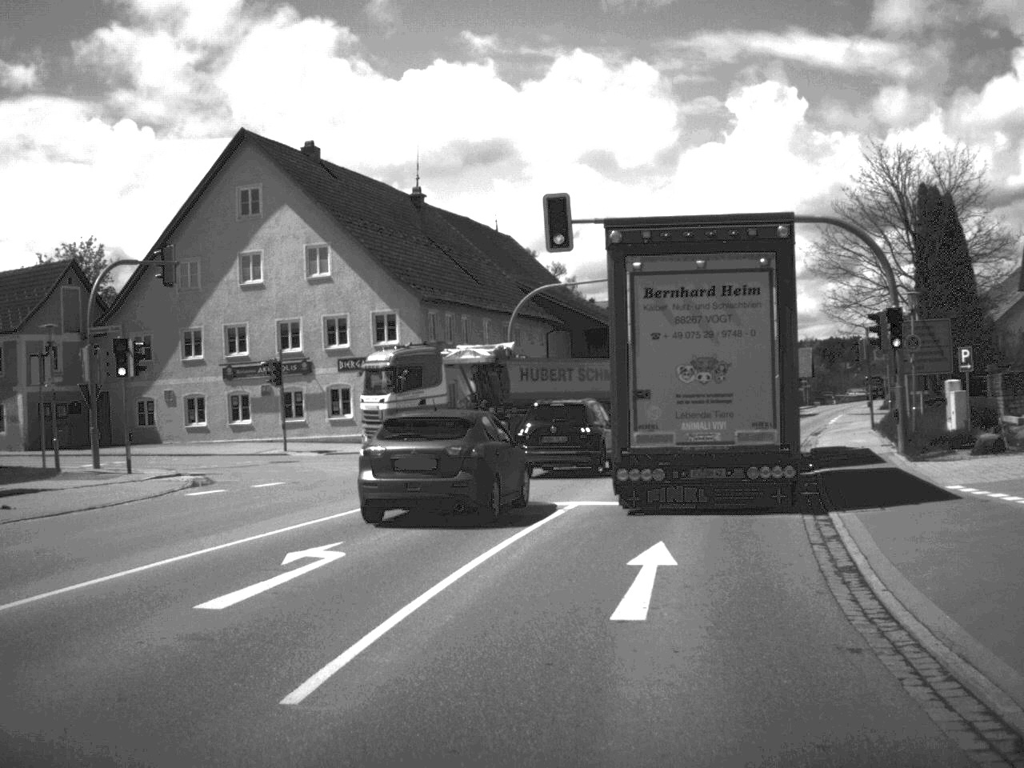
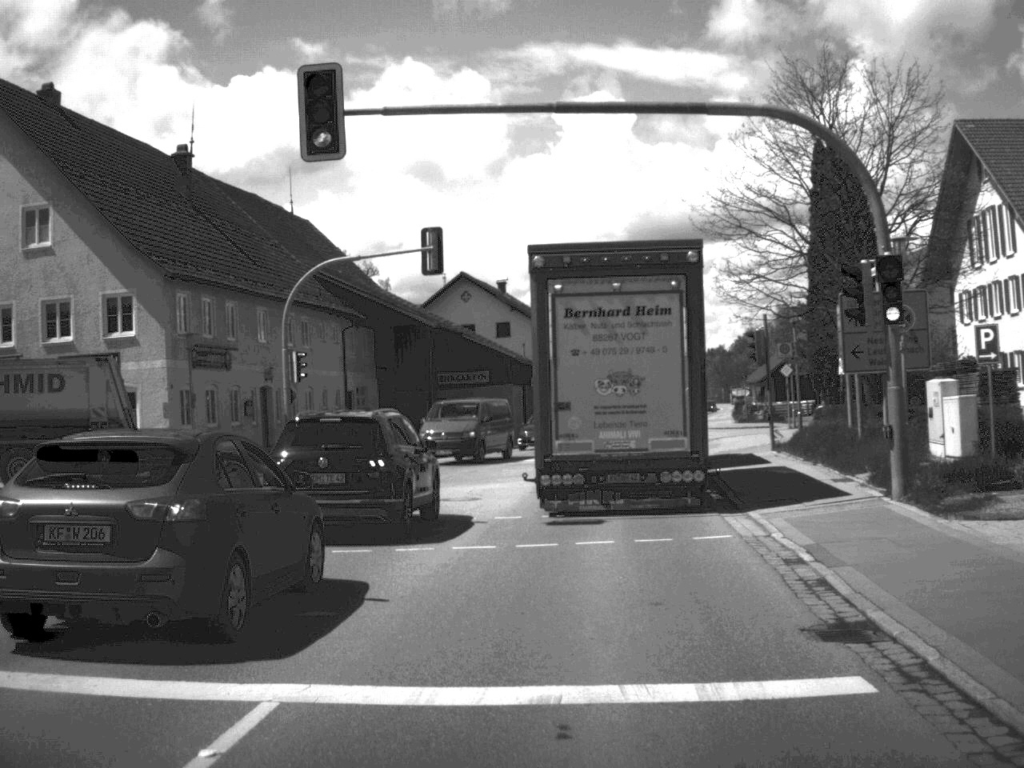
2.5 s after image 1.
(+0.9, +12.2) m; +8°
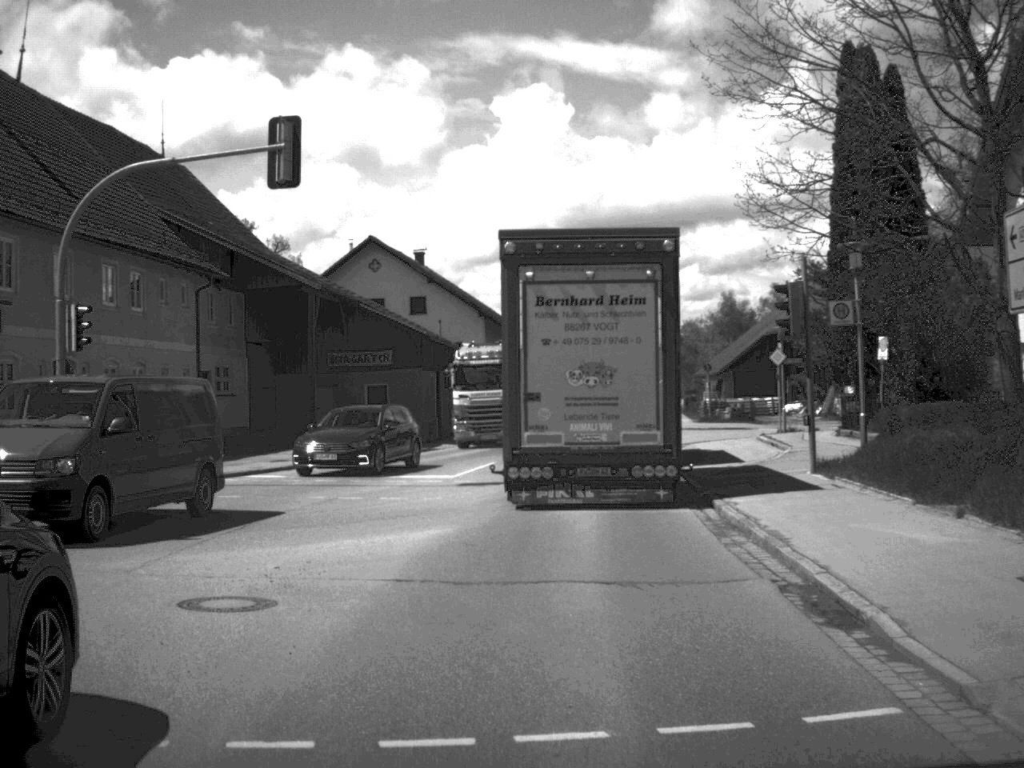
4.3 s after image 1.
(+0.4, +13.0) m; +3°
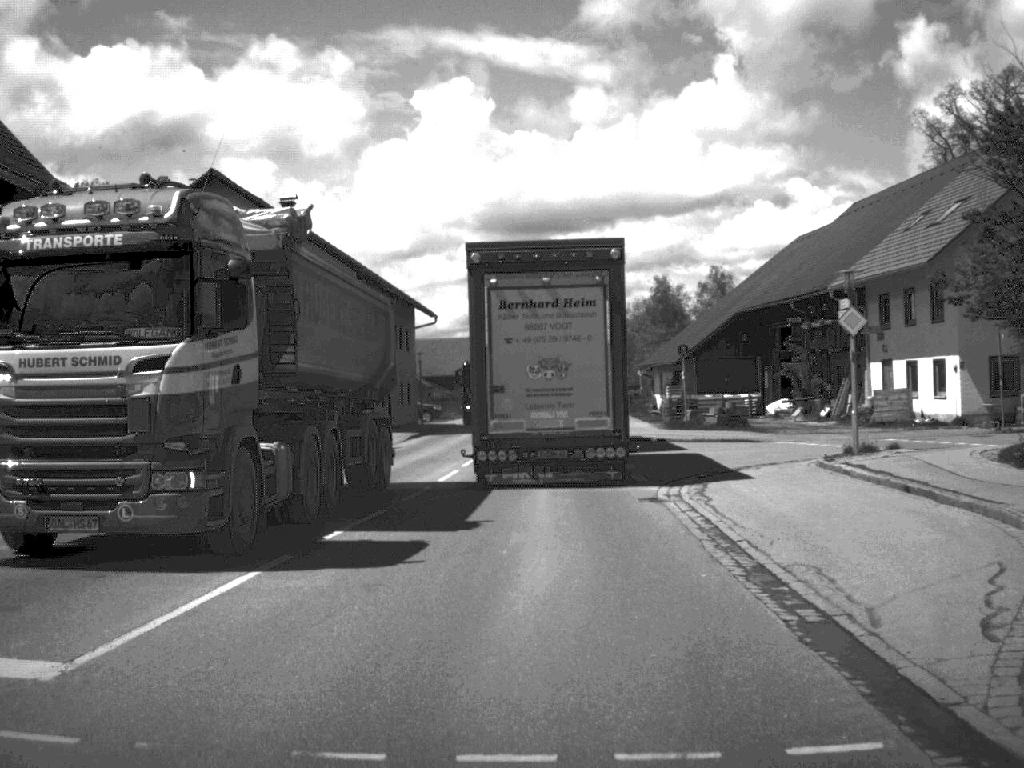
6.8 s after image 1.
(+0.5, +18.9) m; +4°
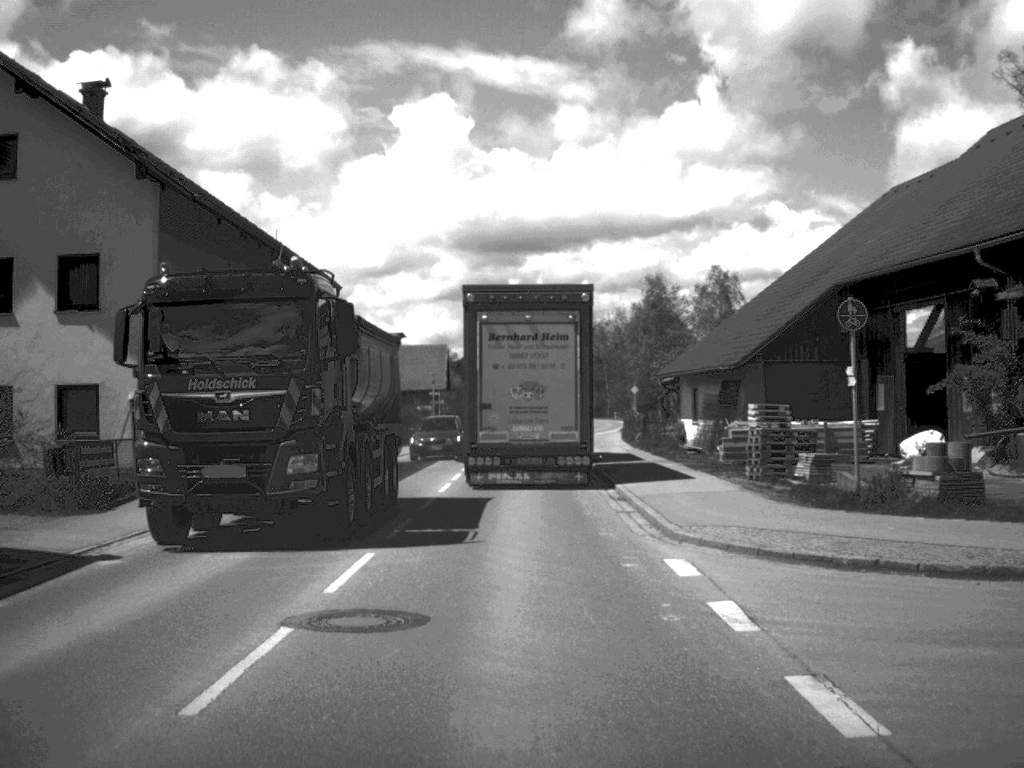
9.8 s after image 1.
(+0.3, +25.1) m; +1°
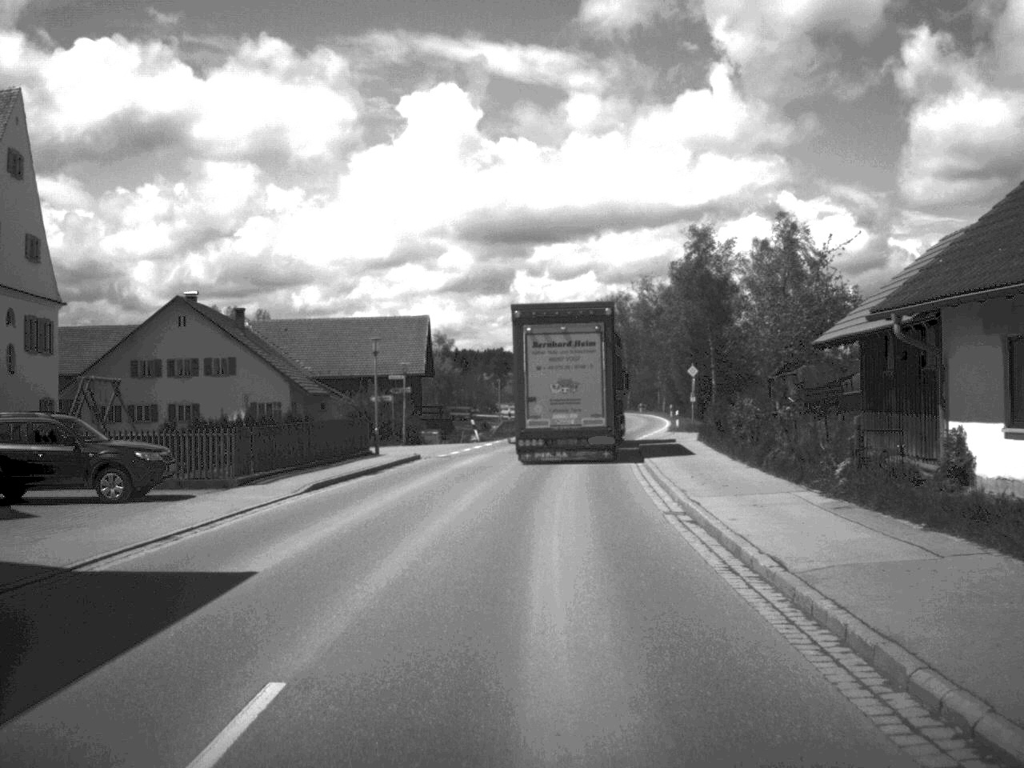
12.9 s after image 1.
(-0.3, +29.1) m; 0°
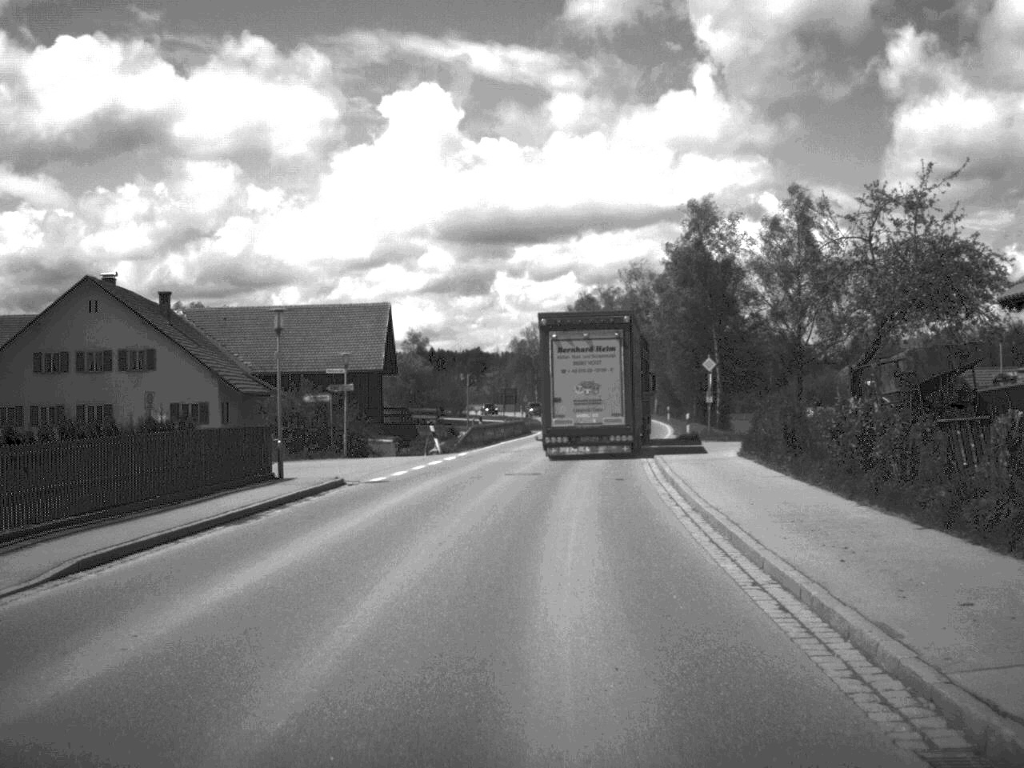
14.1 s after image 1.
(+0.1, +12.5) m; +1°
